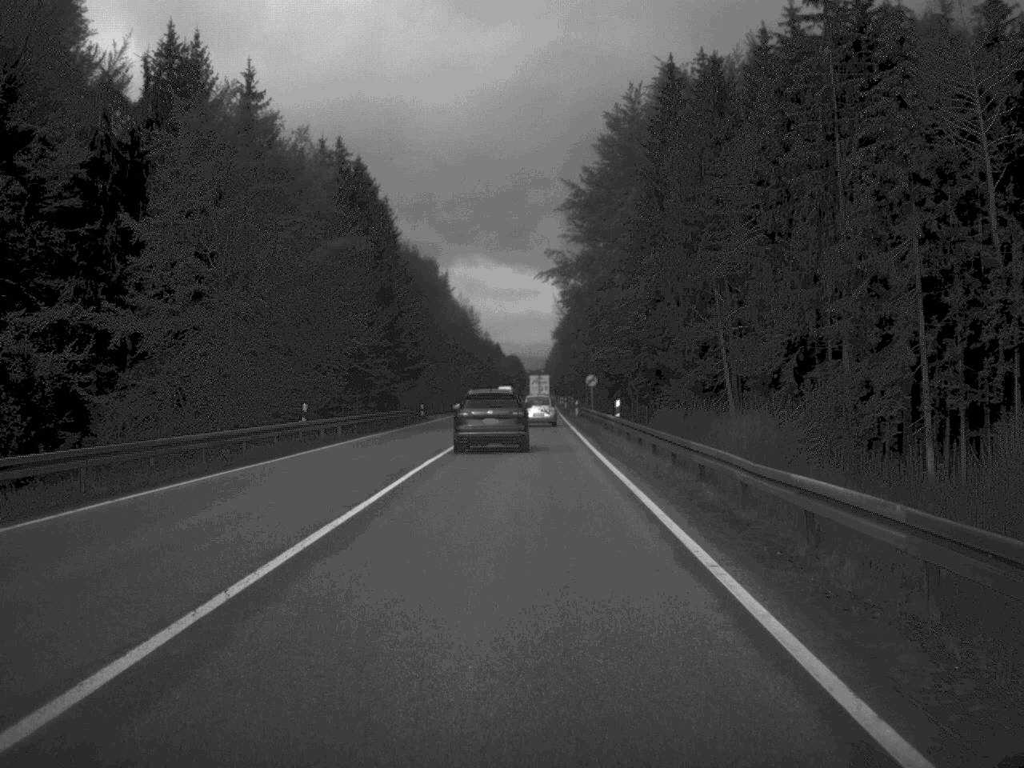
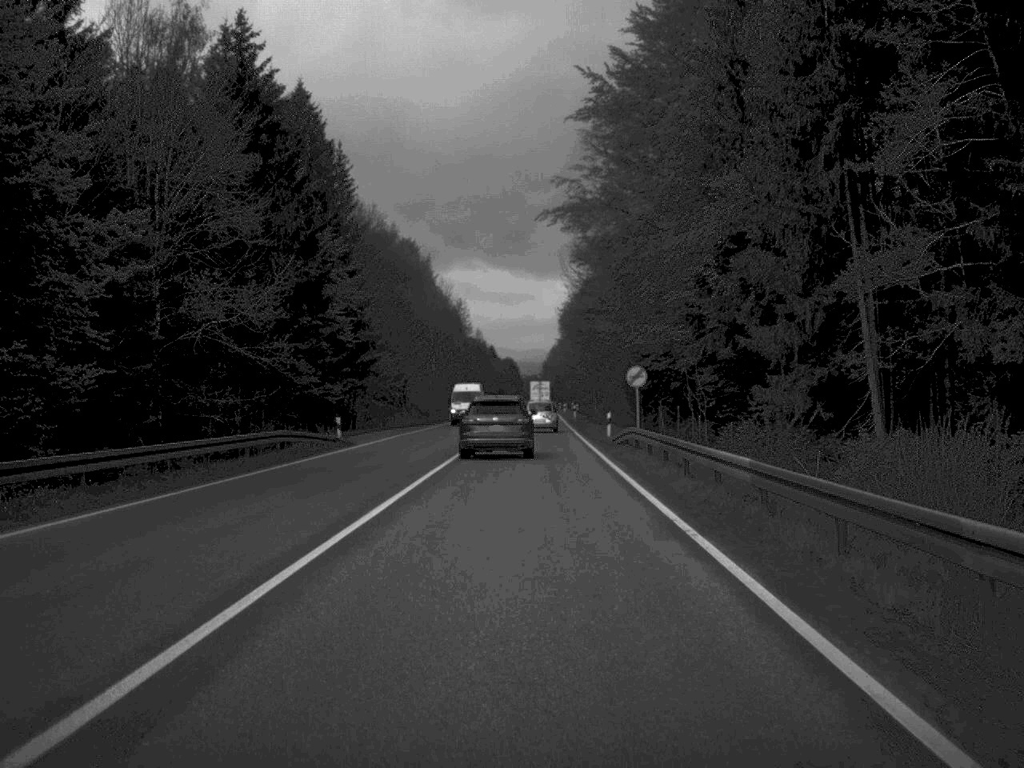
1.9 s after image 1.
(0.0, +36.1) m; 0°
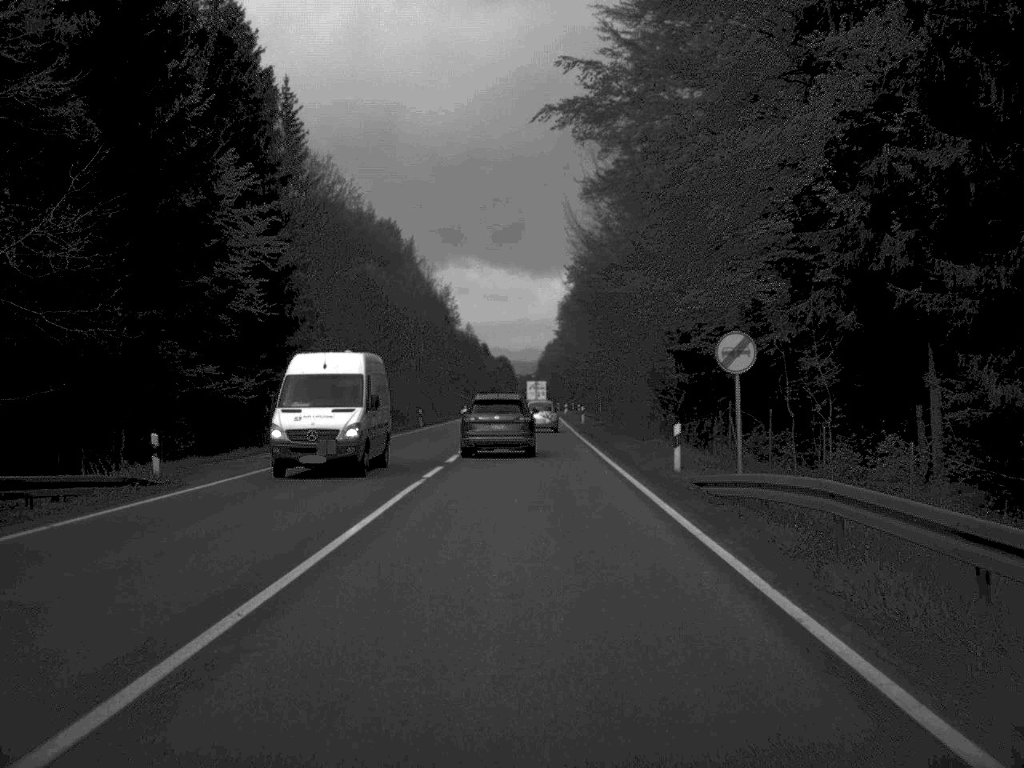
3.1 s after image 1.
(+0.1, +23.4) m; 0°
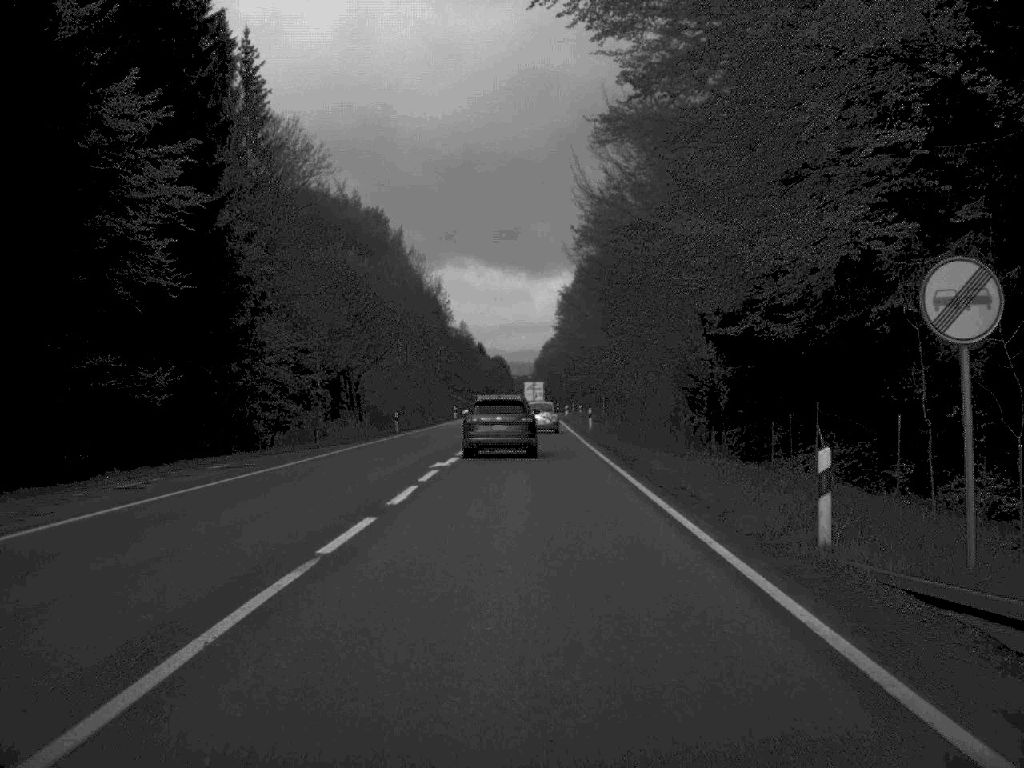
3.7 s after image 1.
(0.0, +12.6) m; 0°
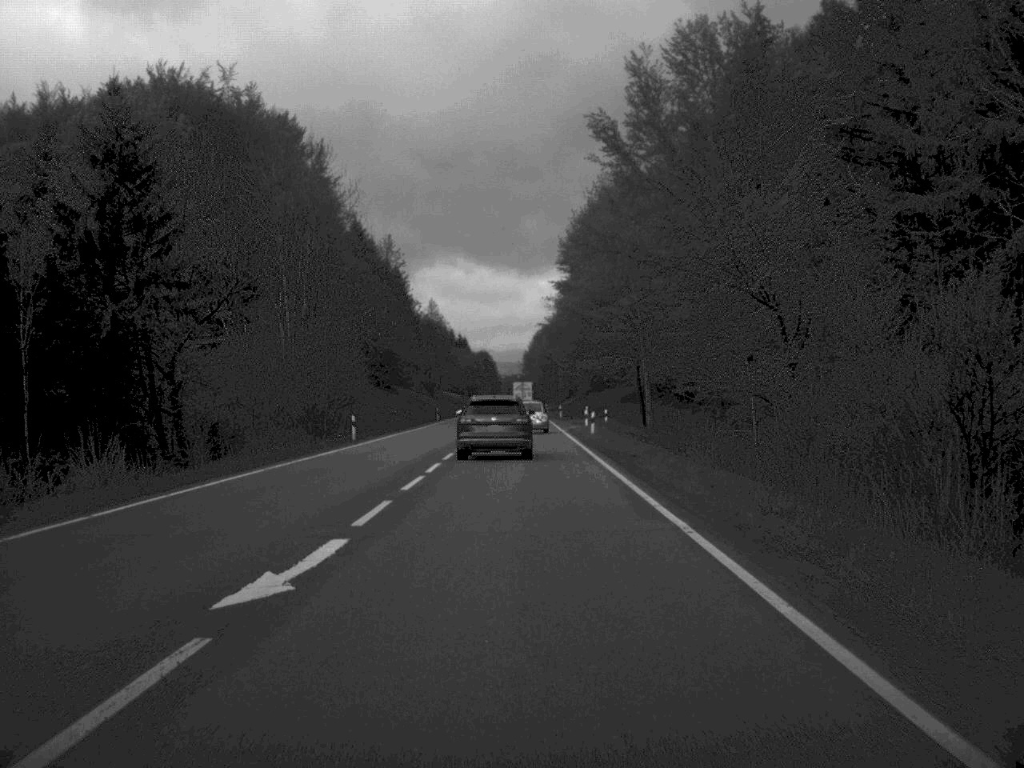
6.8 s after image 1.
(+0.3, +61.3) m; 0°
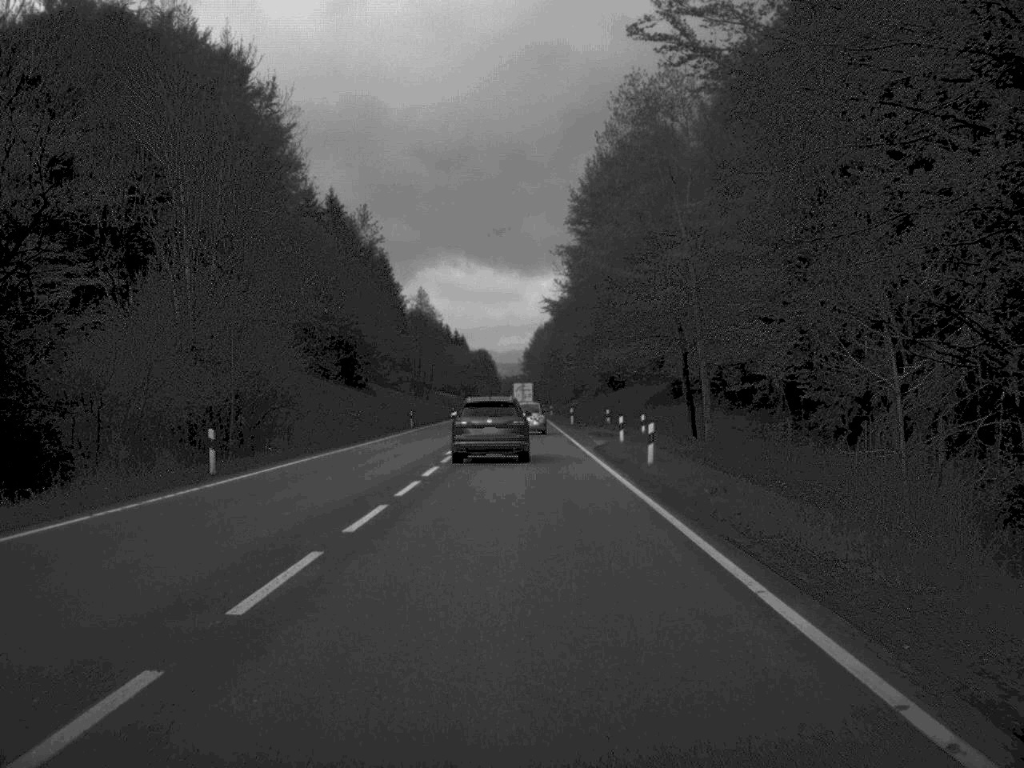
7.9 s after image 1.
(0.0, +24.3) m; 0°
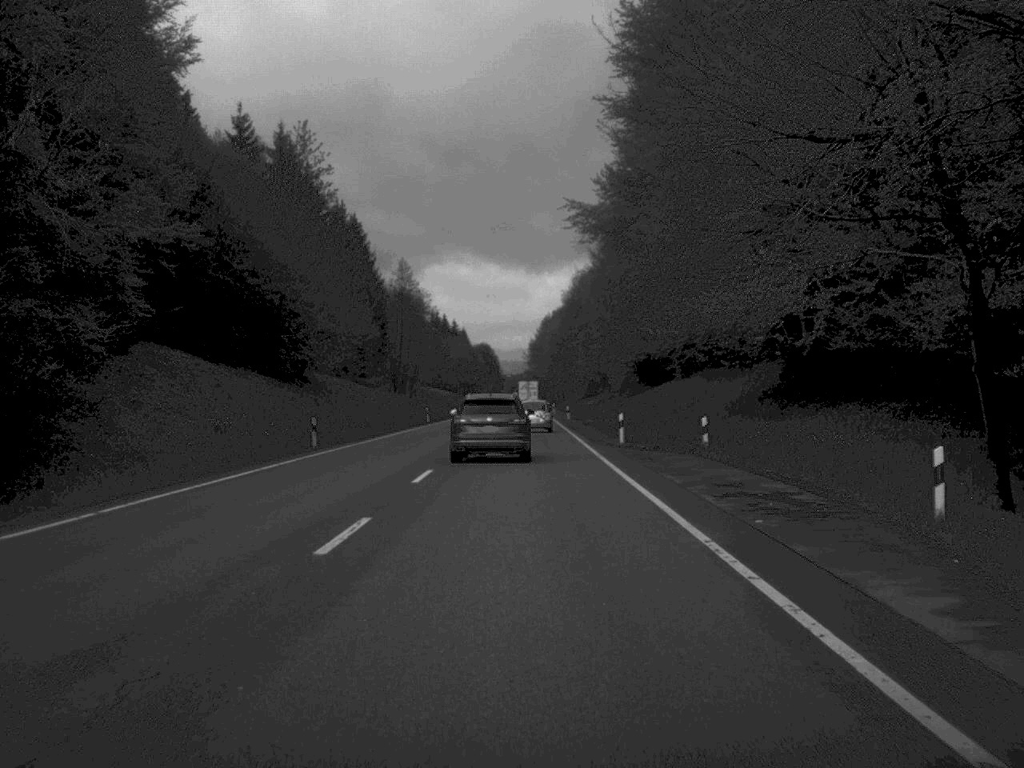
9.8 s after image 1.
(-0.1, +38.3) m; 0°
